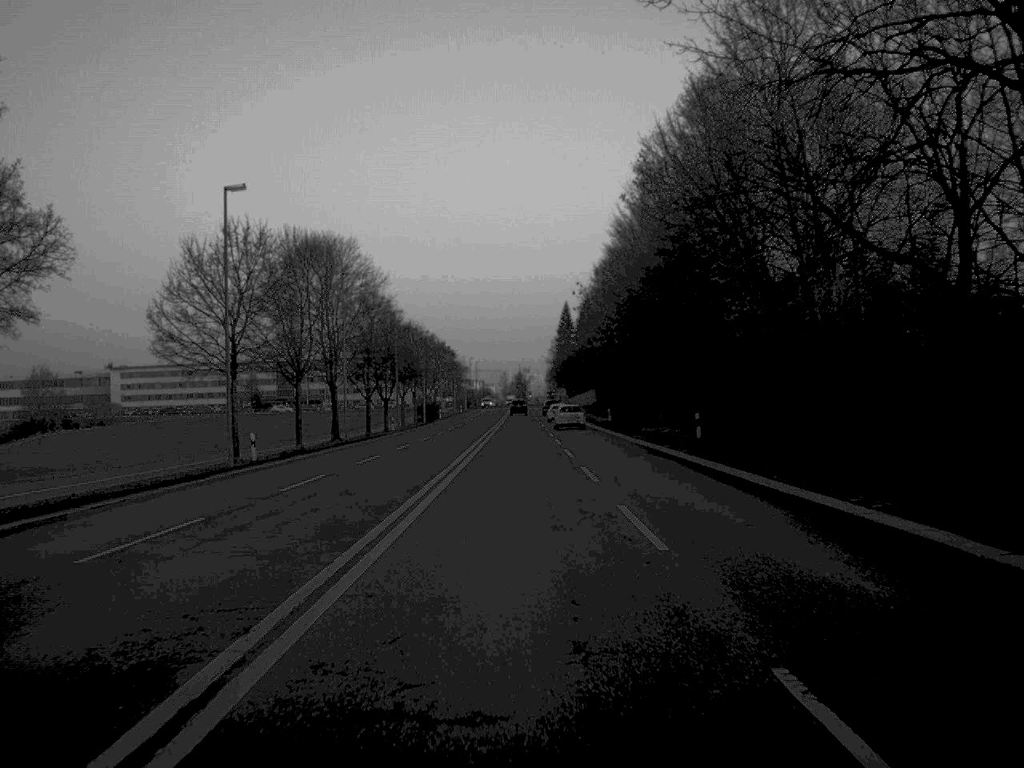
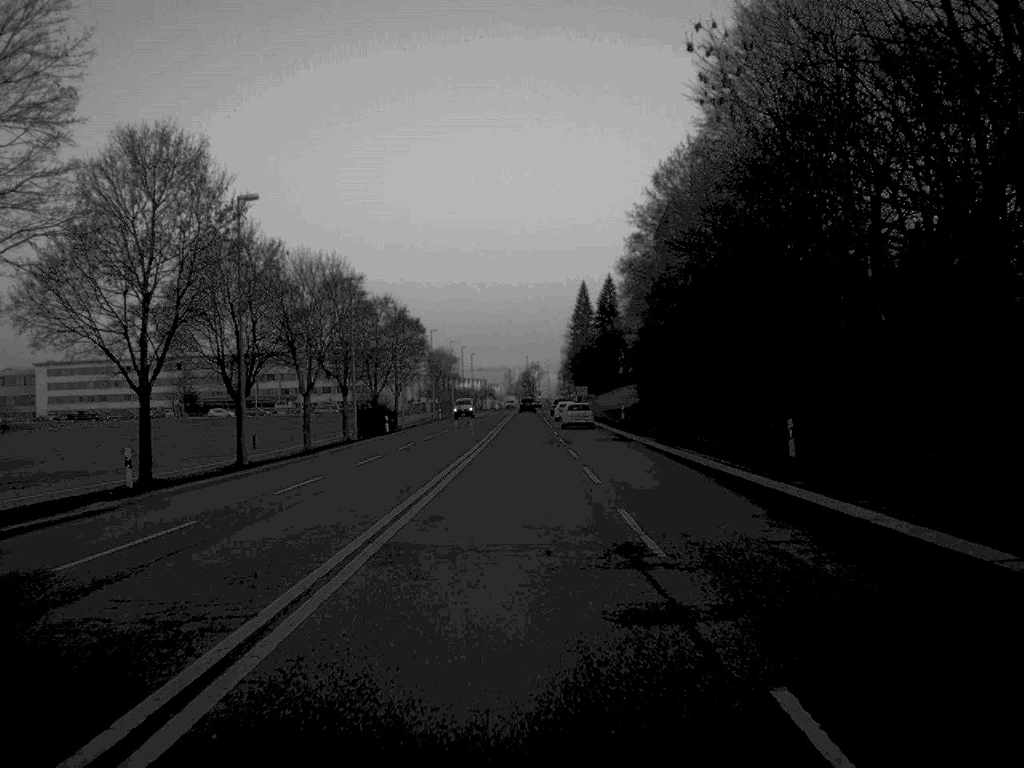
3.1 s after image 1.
(-0.1, +60.2) m; 0°
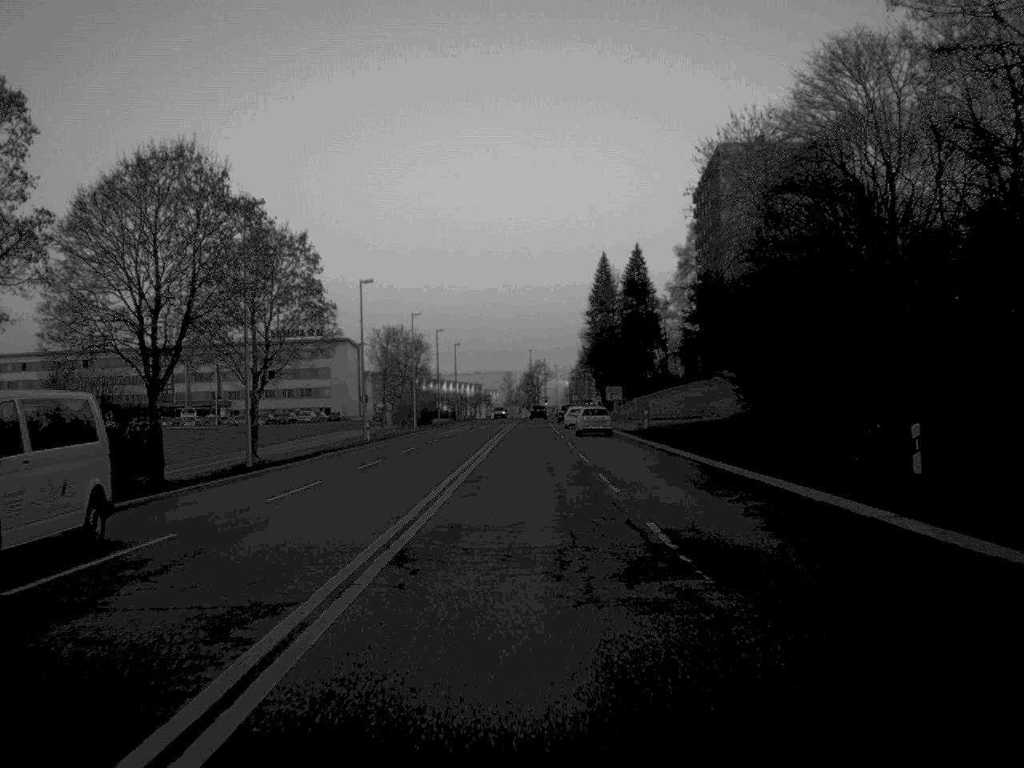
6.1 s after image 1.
(-0.1, +61.7) m; 0°
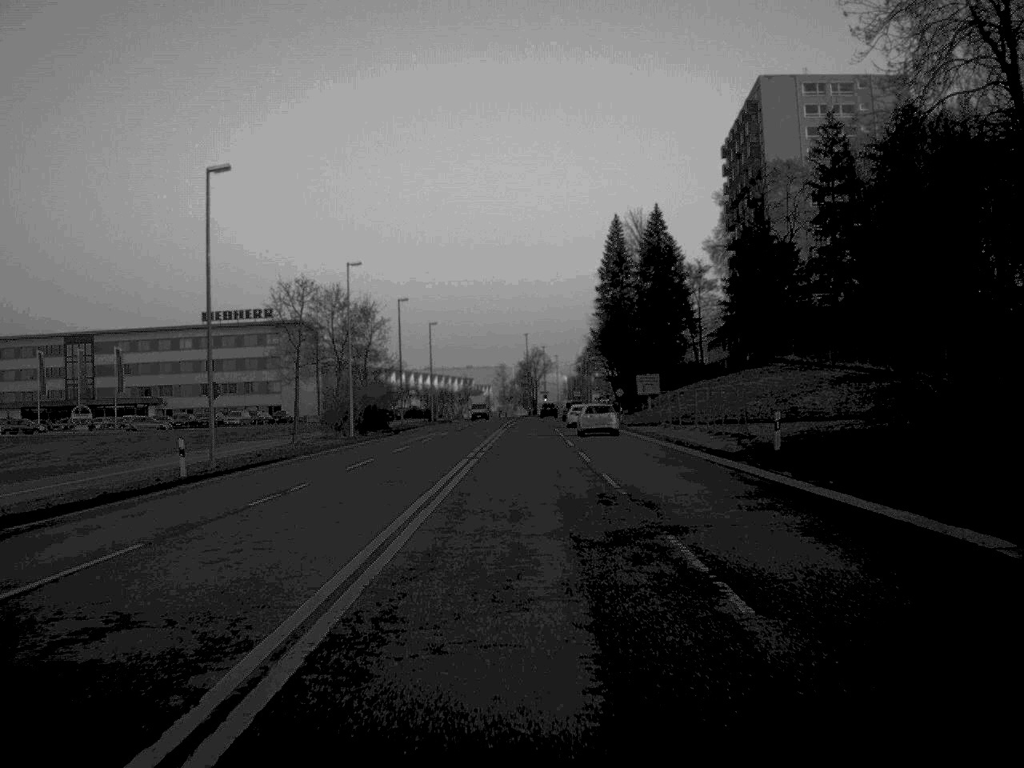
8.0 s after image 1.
(0.0, +37.6) m; 0°
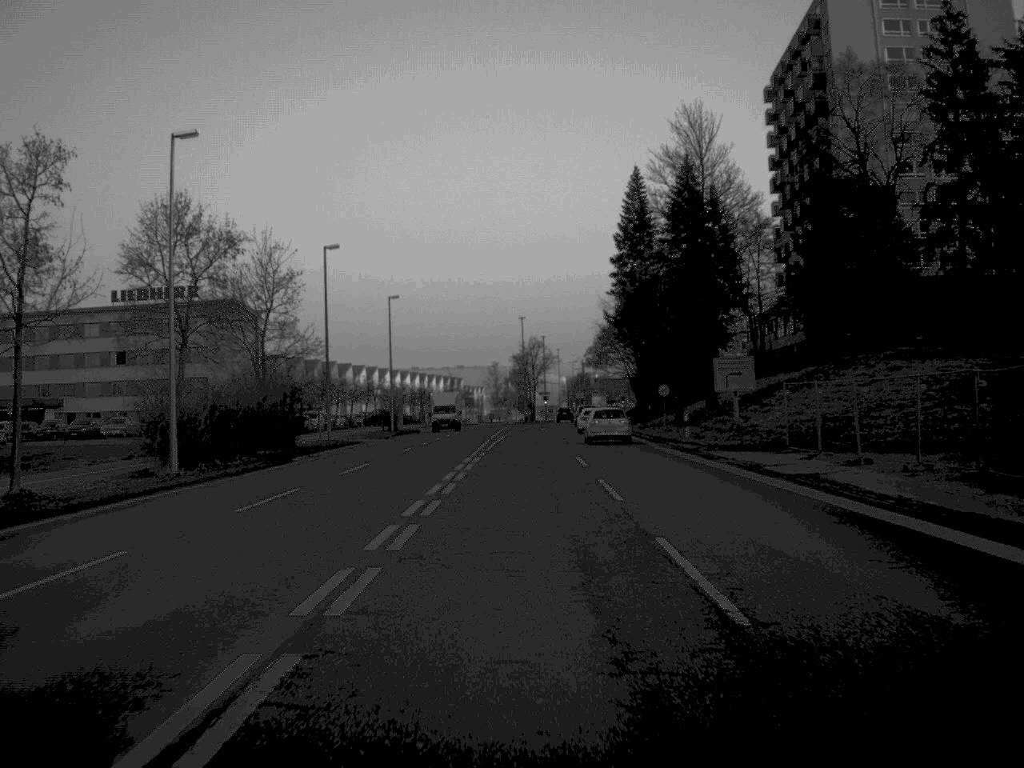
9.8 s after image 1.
(+0.1, +36.1) m; 0°
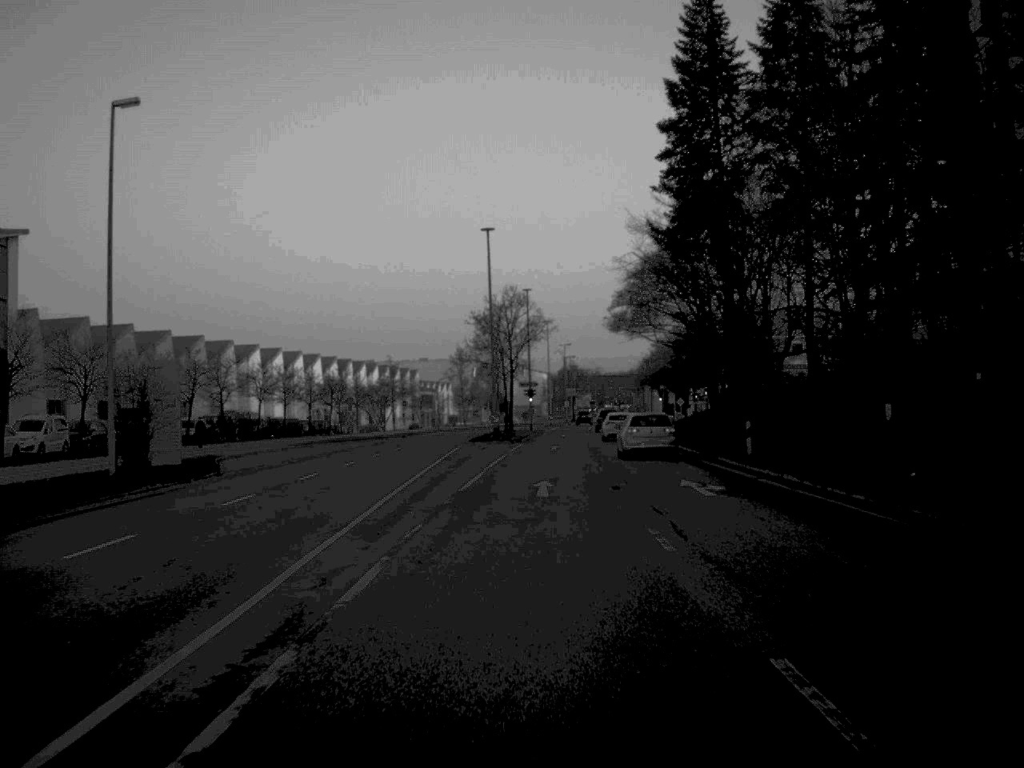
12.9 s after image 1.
(+0.3, +62.8) m; +1°
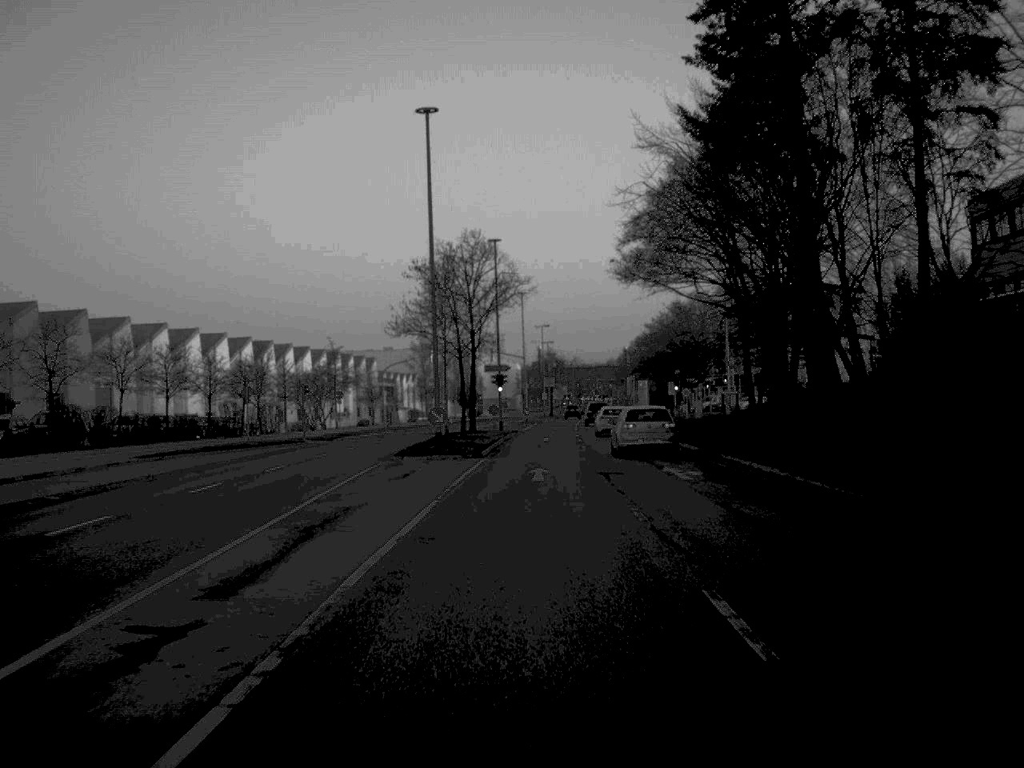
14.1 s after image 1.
(+0.3, +24.3) m; +1°
